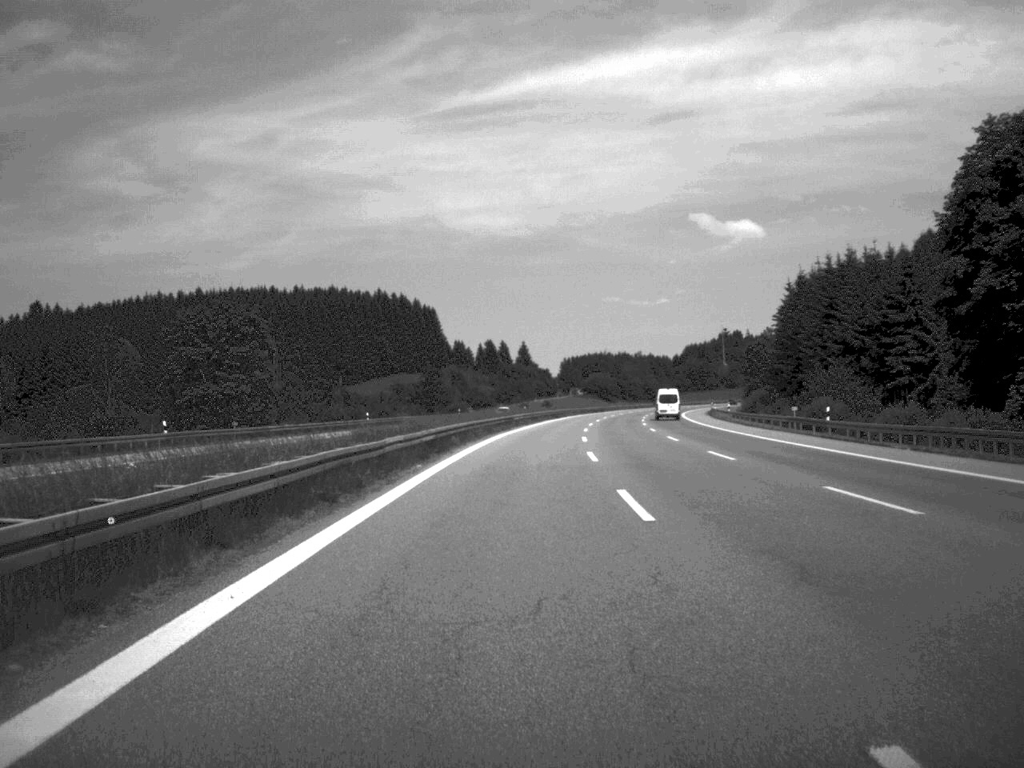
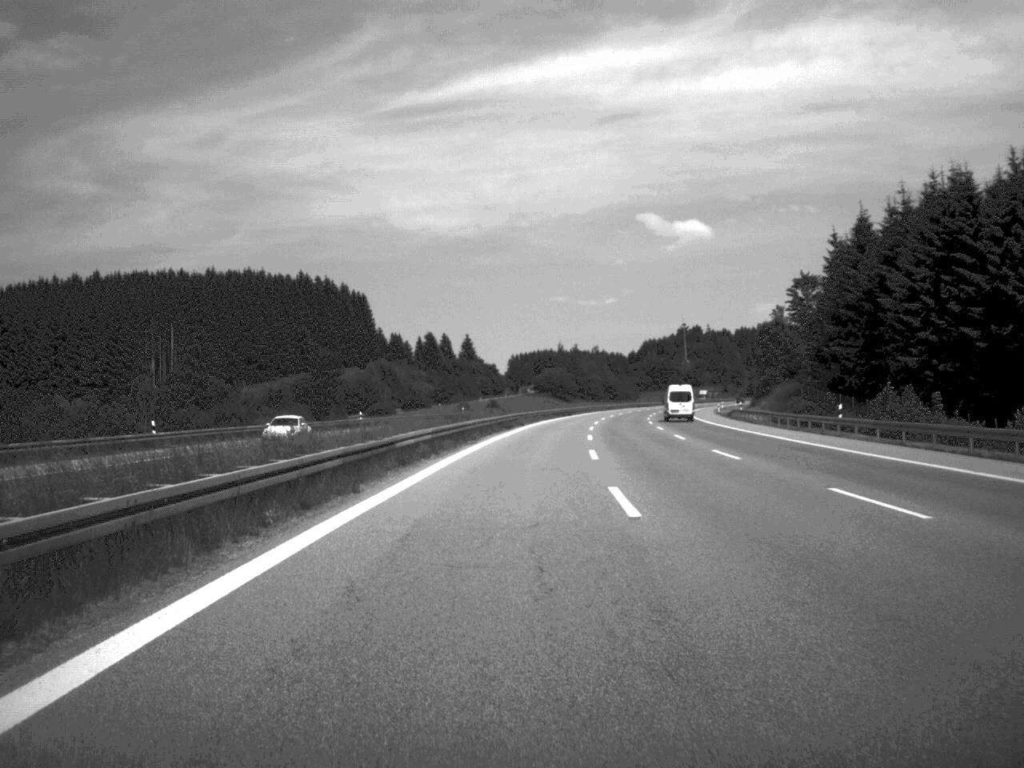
(+1.1, +52.7) m; +2°
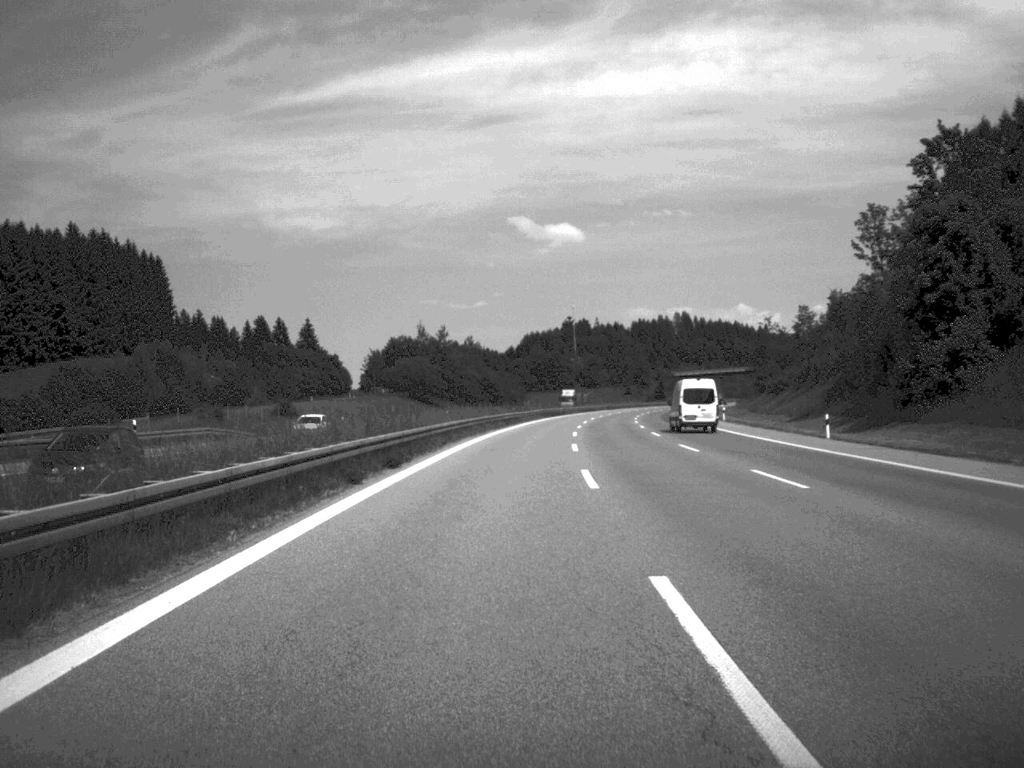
(+4.6, +97.6) m; +6°
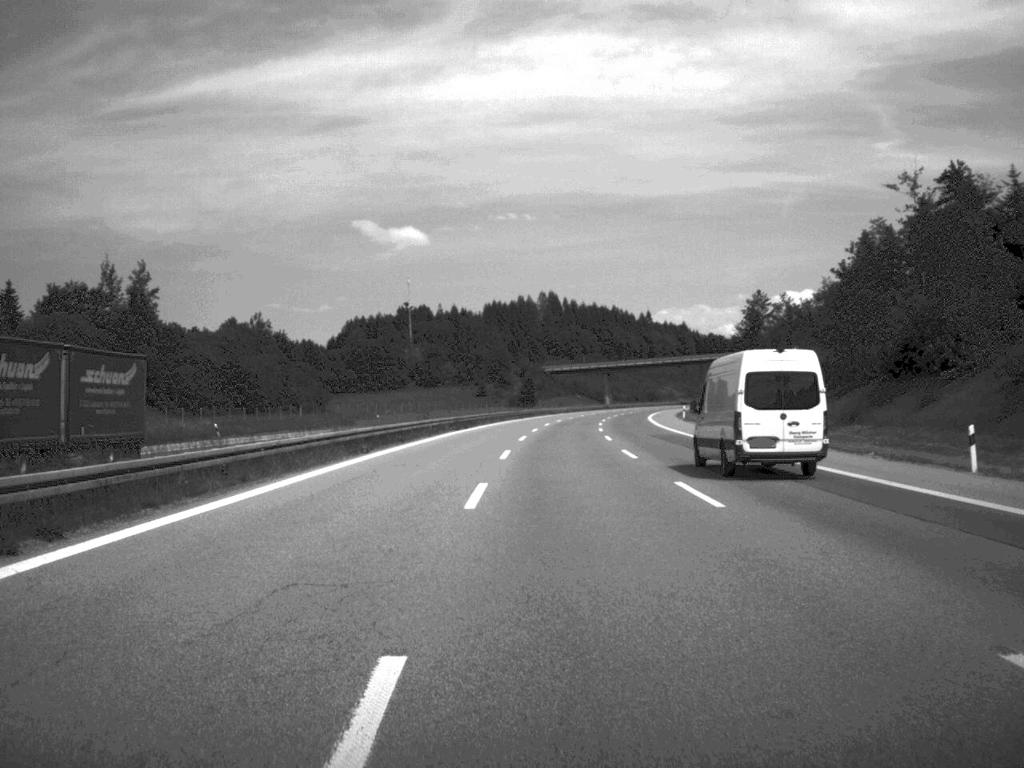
(+7.8, +123.9) m; +7°
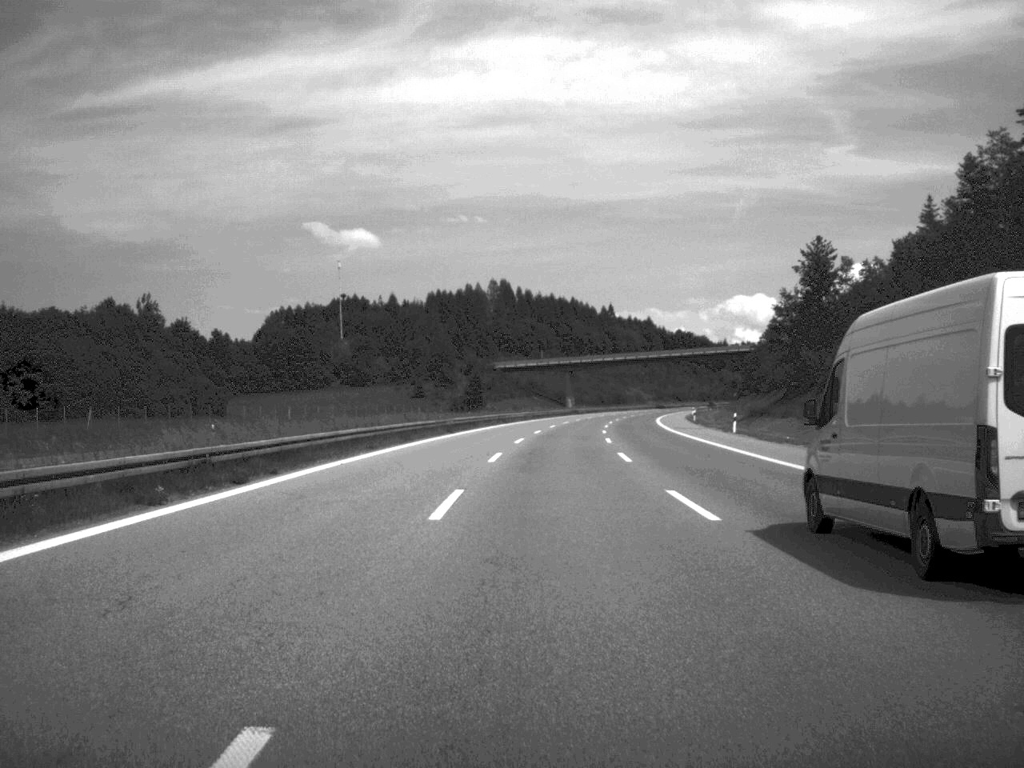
(+1.0, +53.3) m; +2°
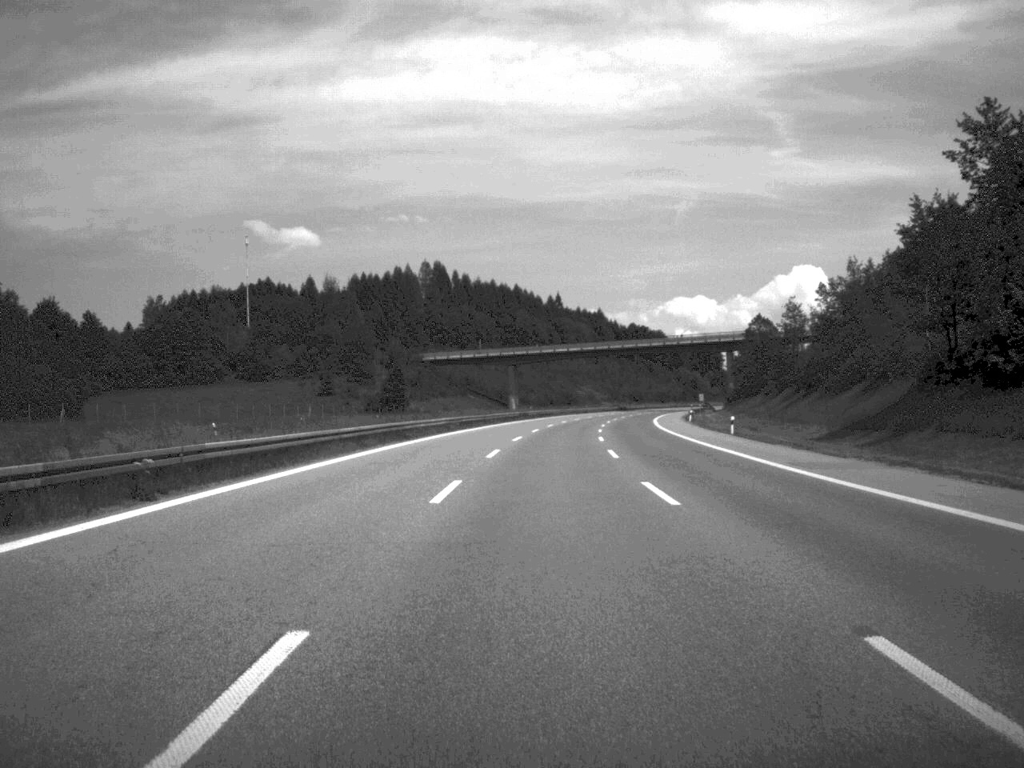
(+1.1, +49.1) m; +3°
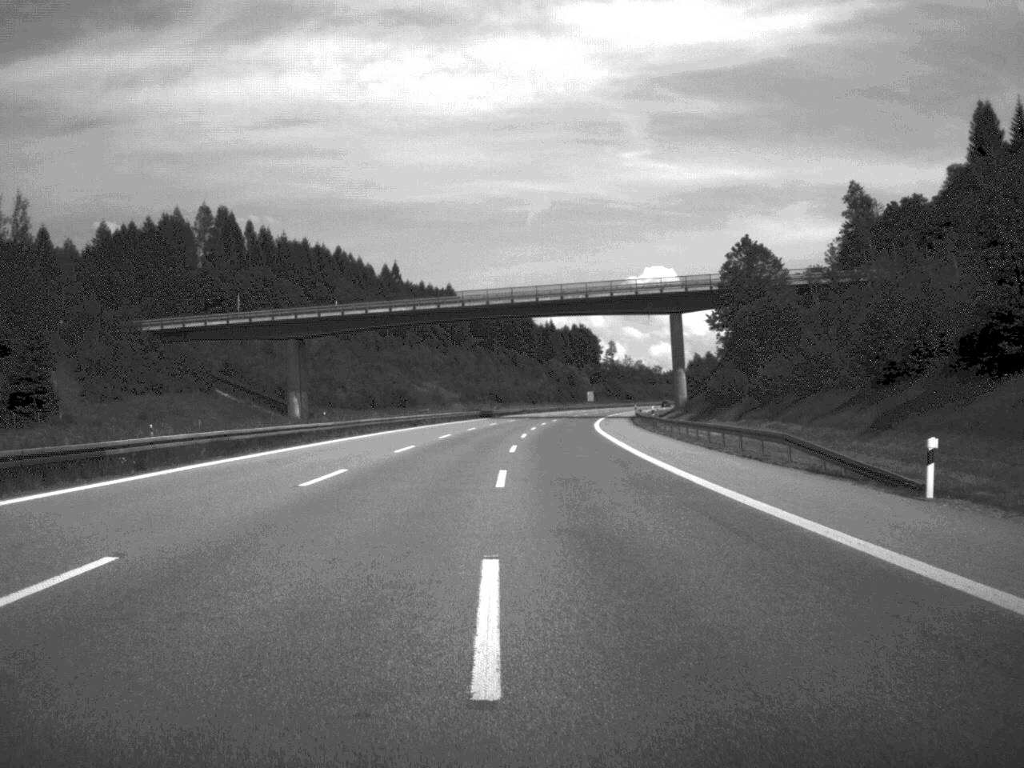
(+6.4, +99.0) m; +6°
